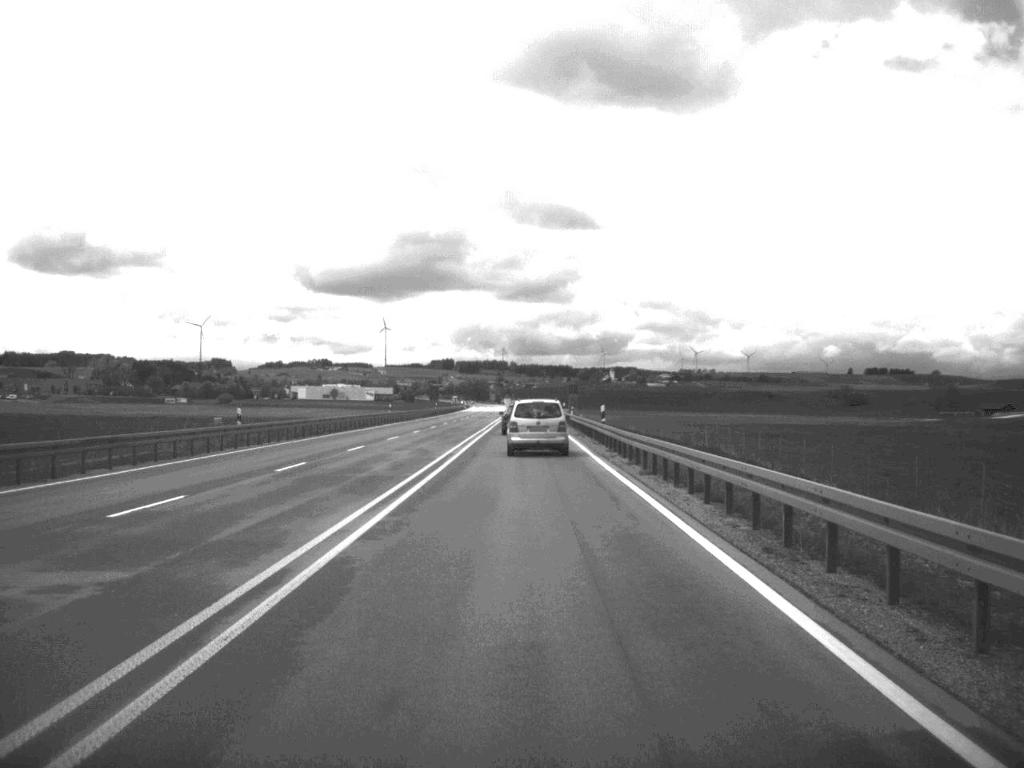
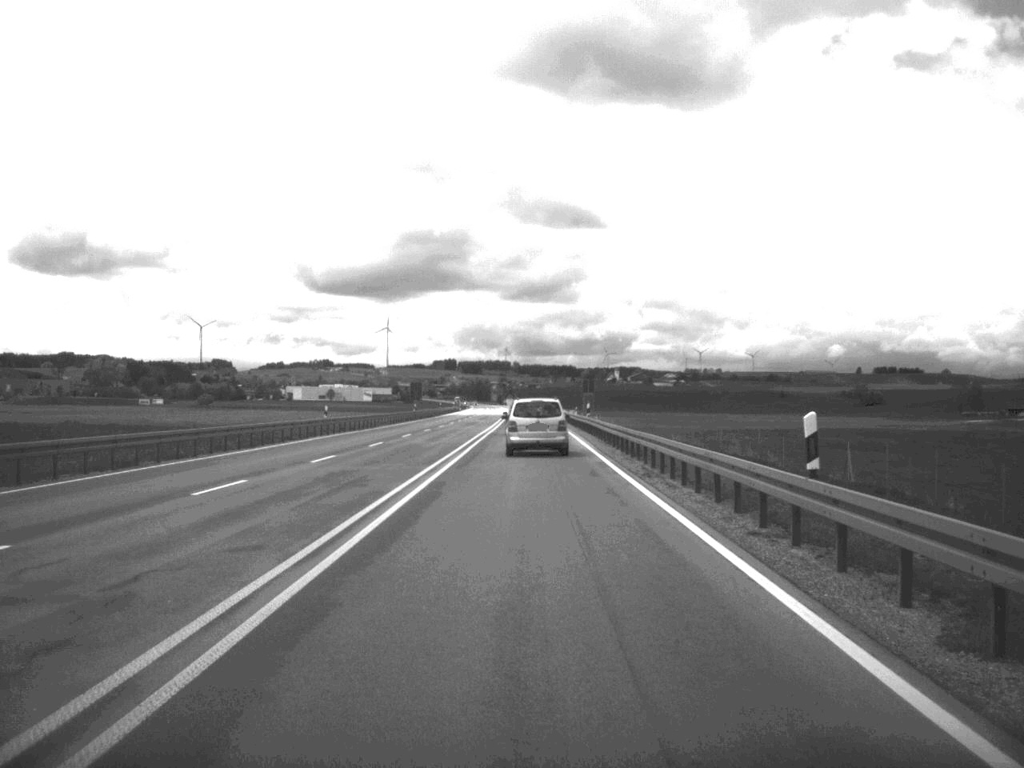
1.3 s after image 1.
(-0.1, +31.8) m; 0°
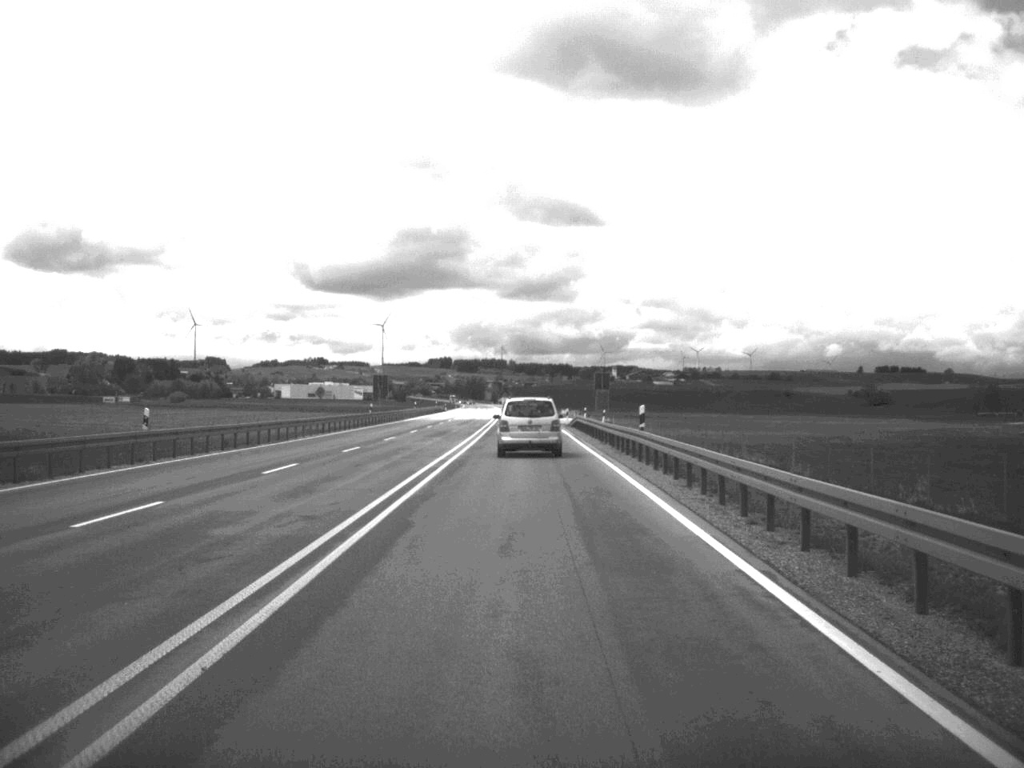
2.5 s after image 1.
(0.0, +29.8) m; 0°
